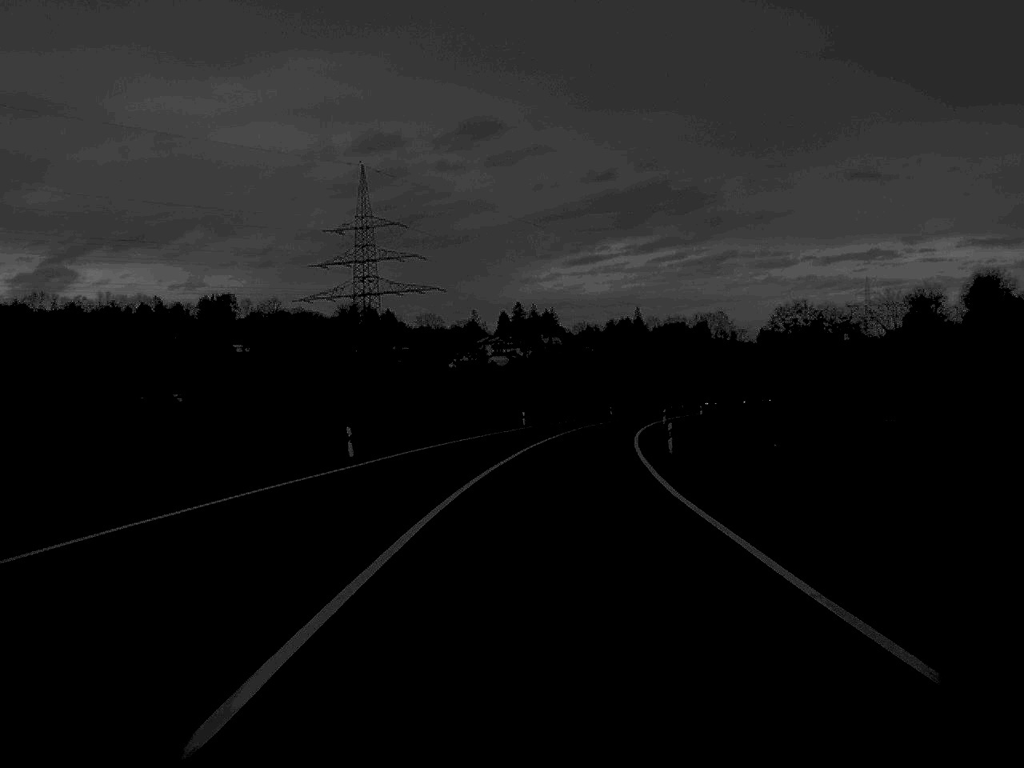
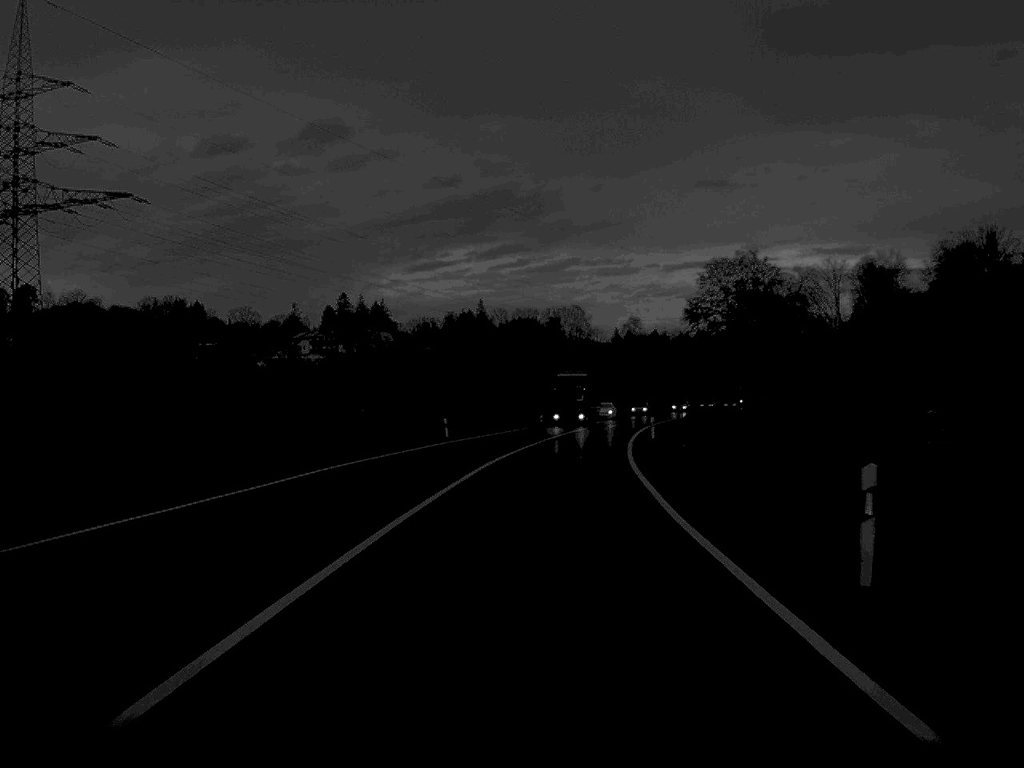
(+5.3, +77.8) m; +7°
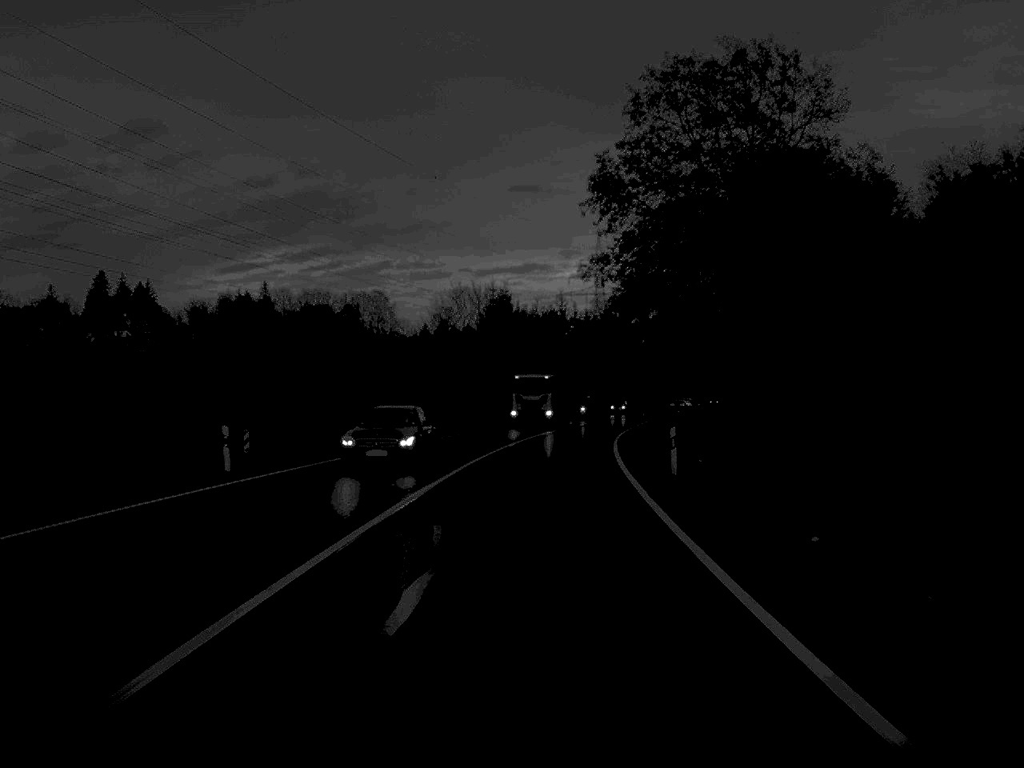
(+6.2, +83.1) m; +9°
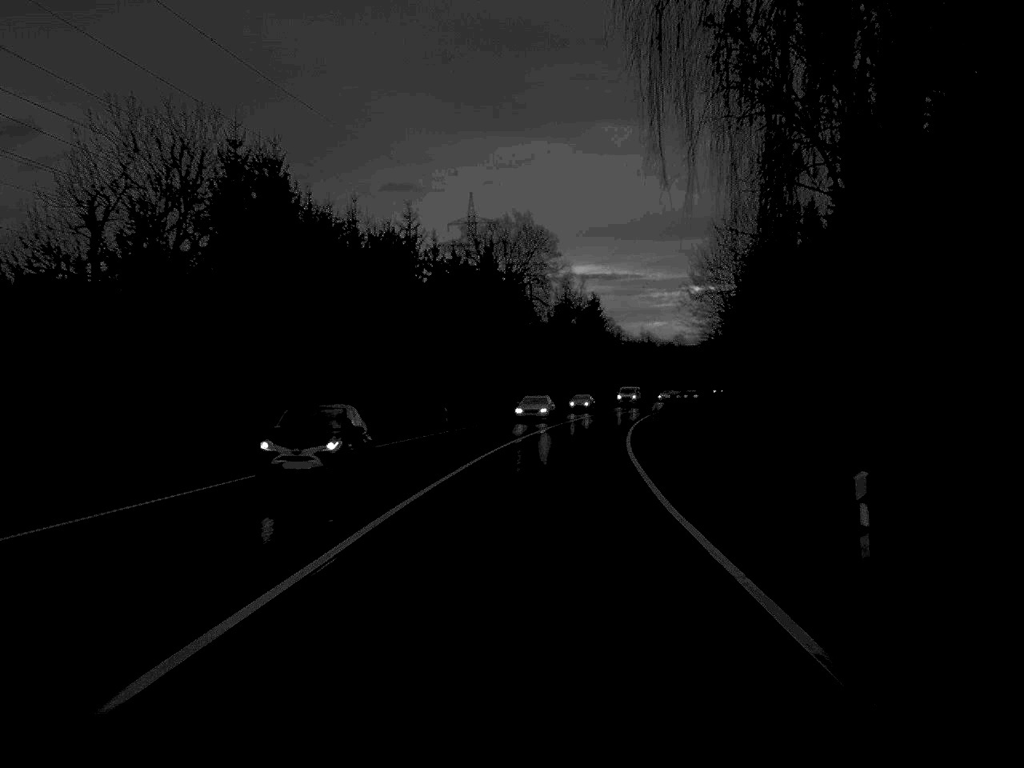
(+3.4, +67.1) m; +6°
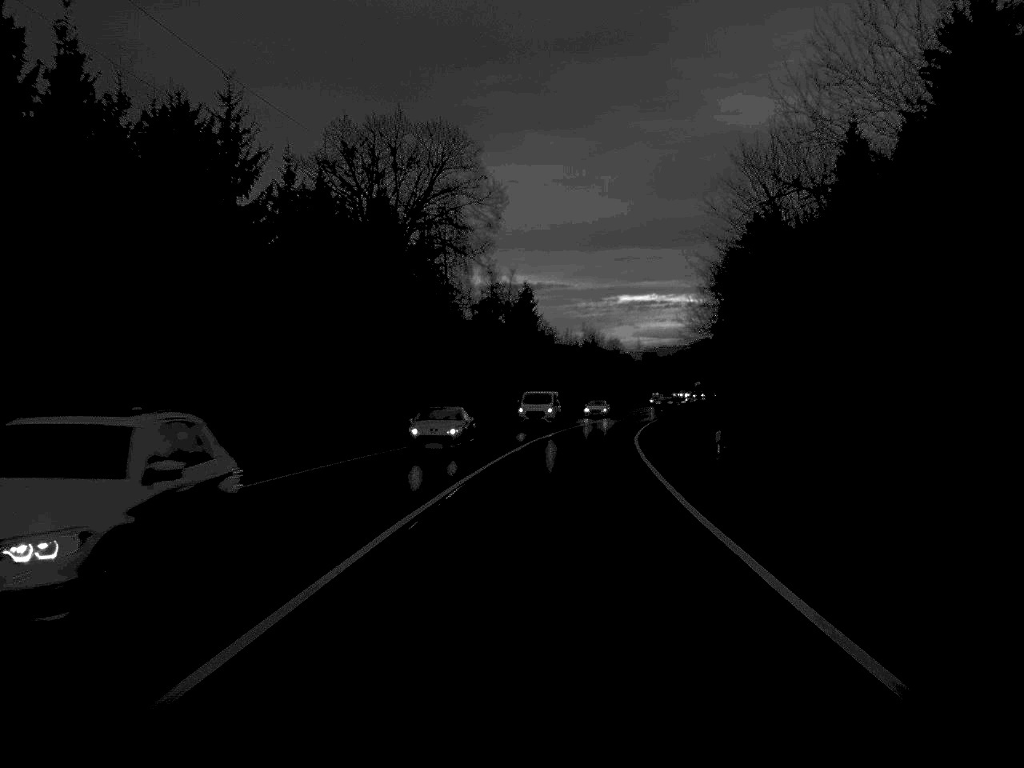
(+1.0, +36.2) m; +3°
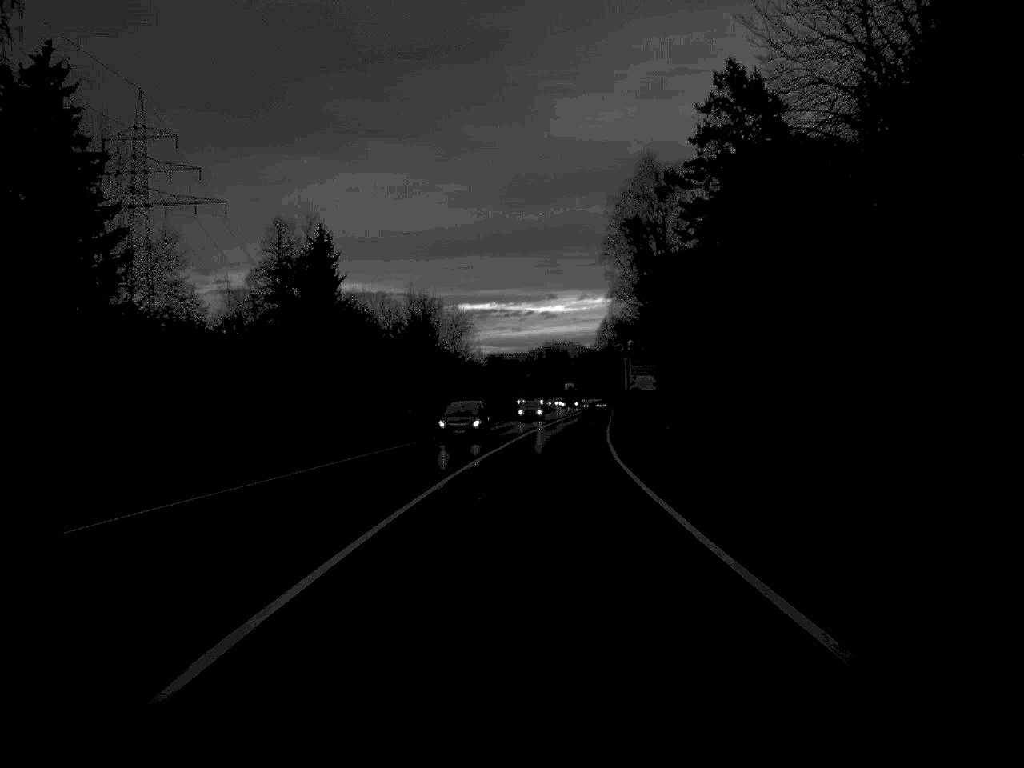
(+4.3, +67.8) m; +7°
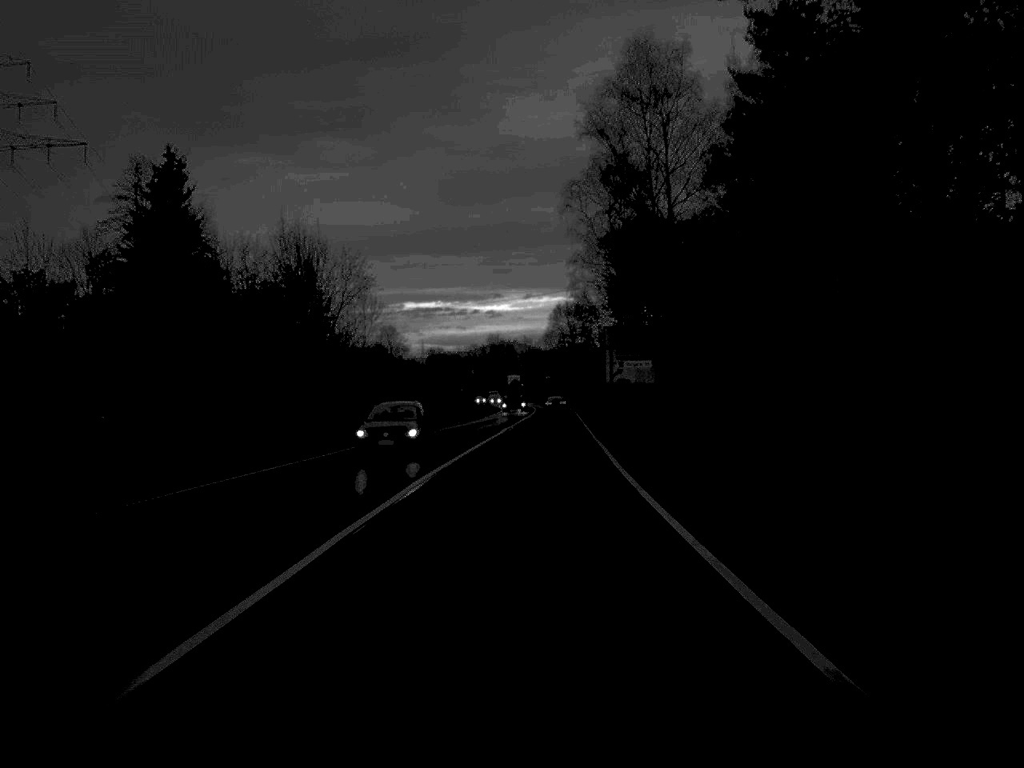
(+0.9, +36.2) m; +2°
